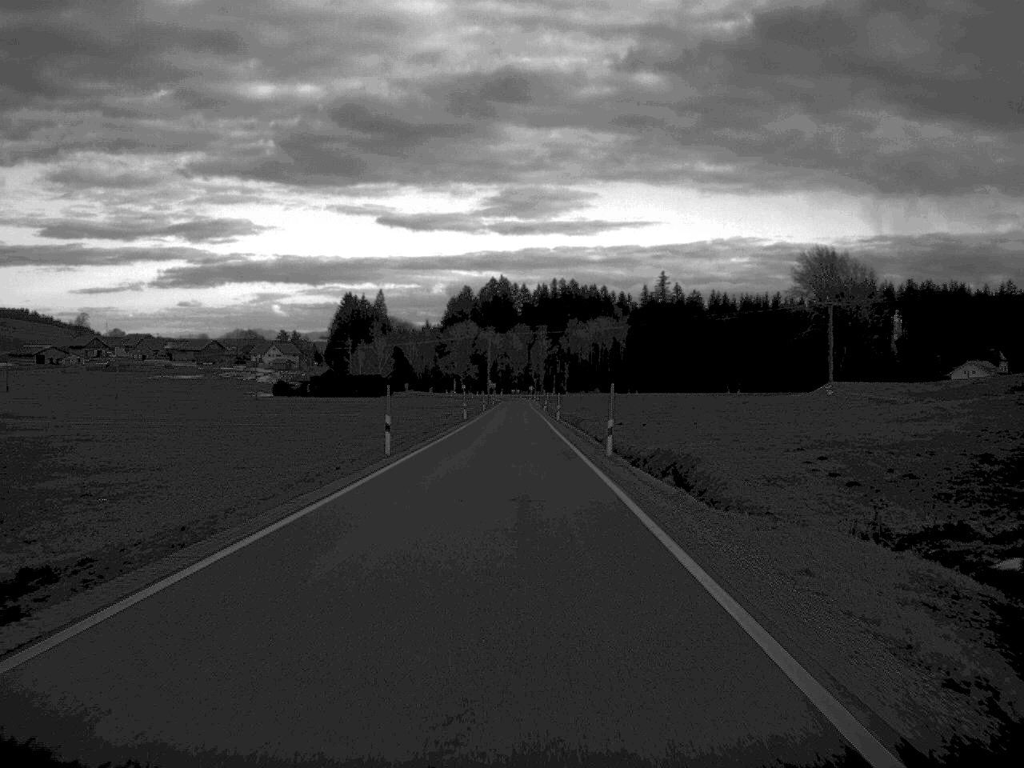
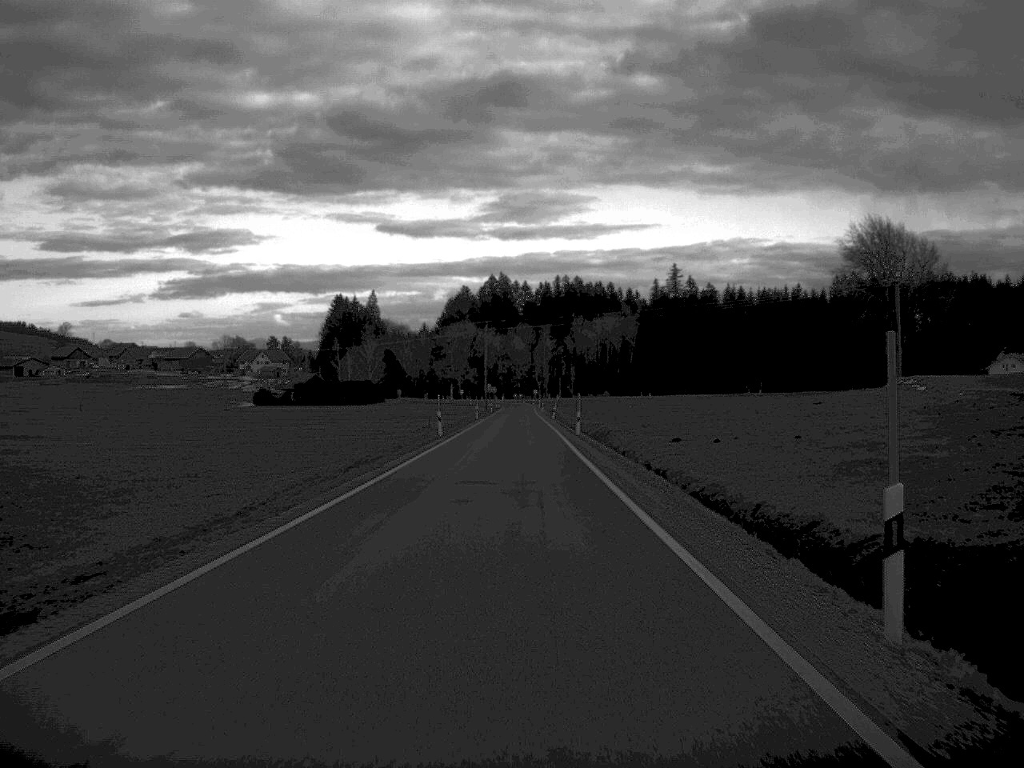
(0.0, +27.7) m; 0°
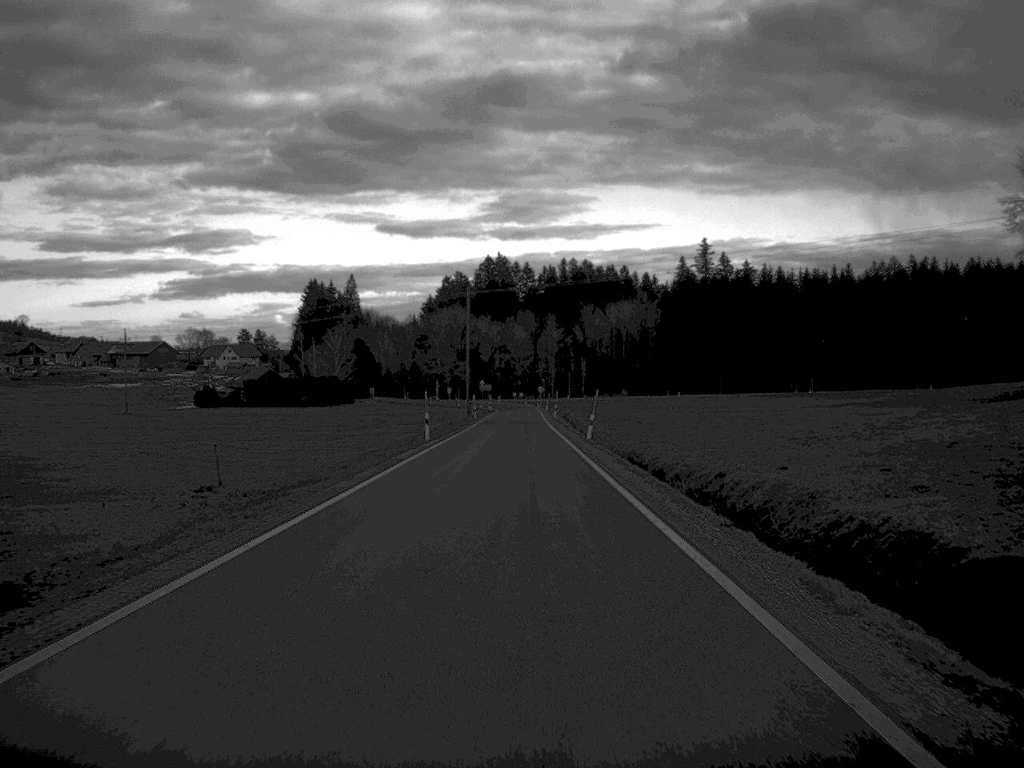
(-0.2, +56.9) m; 0°
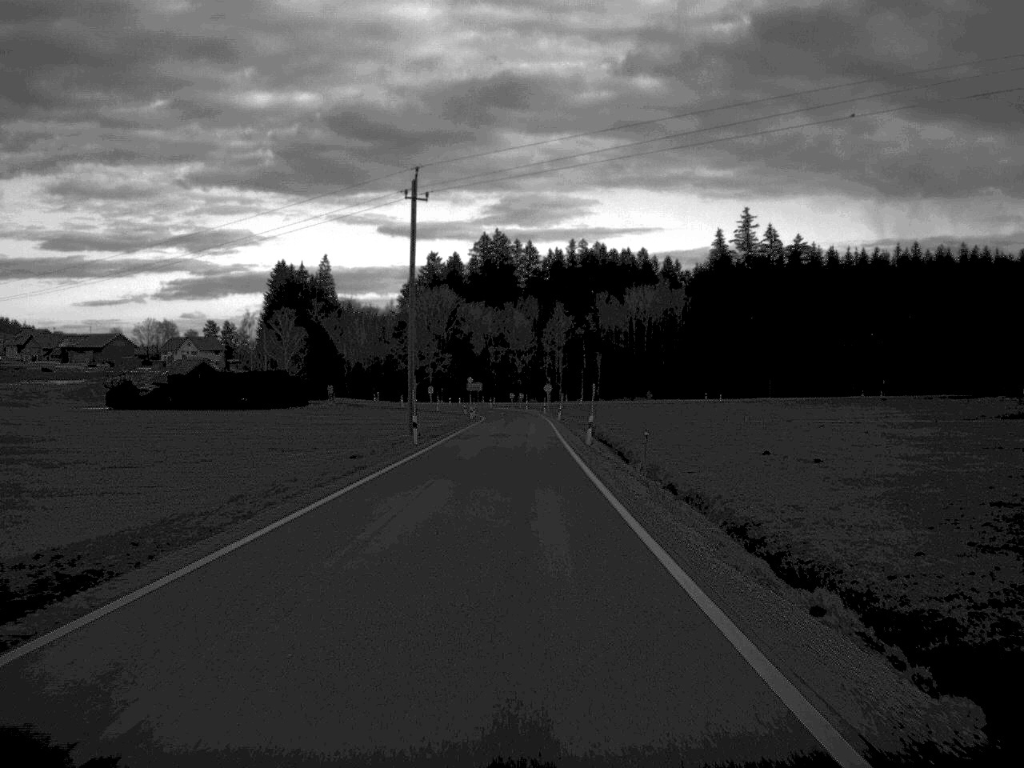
(0.0, +54.2) m; 0°
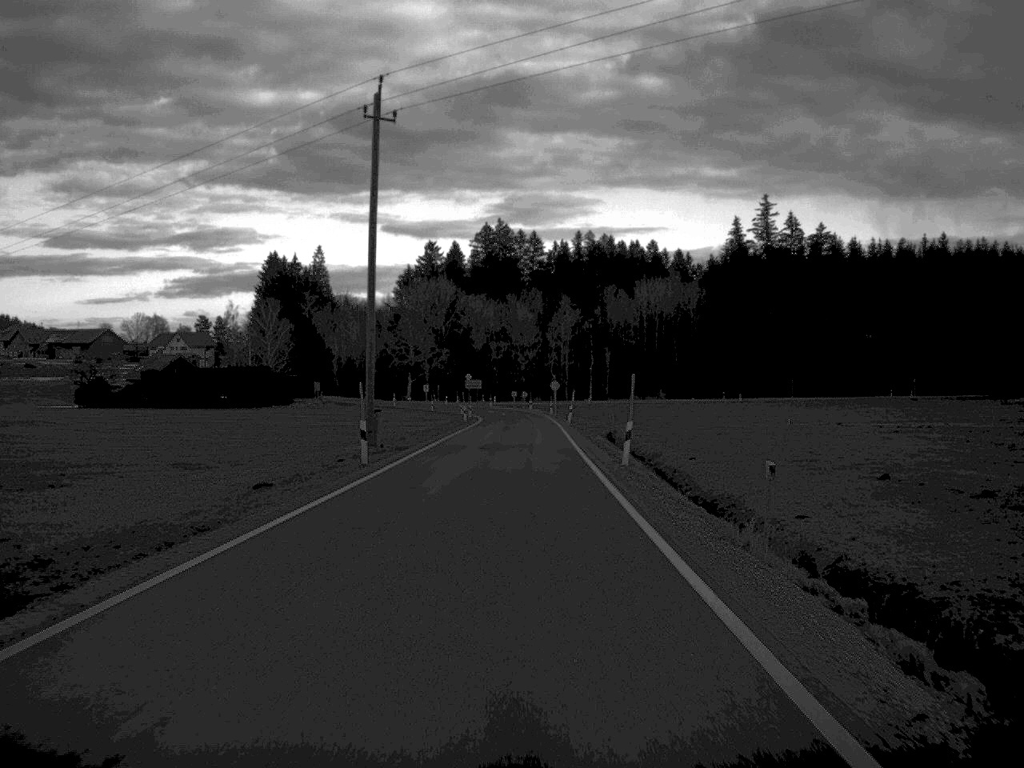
(0.0, +15.6) m; 0°
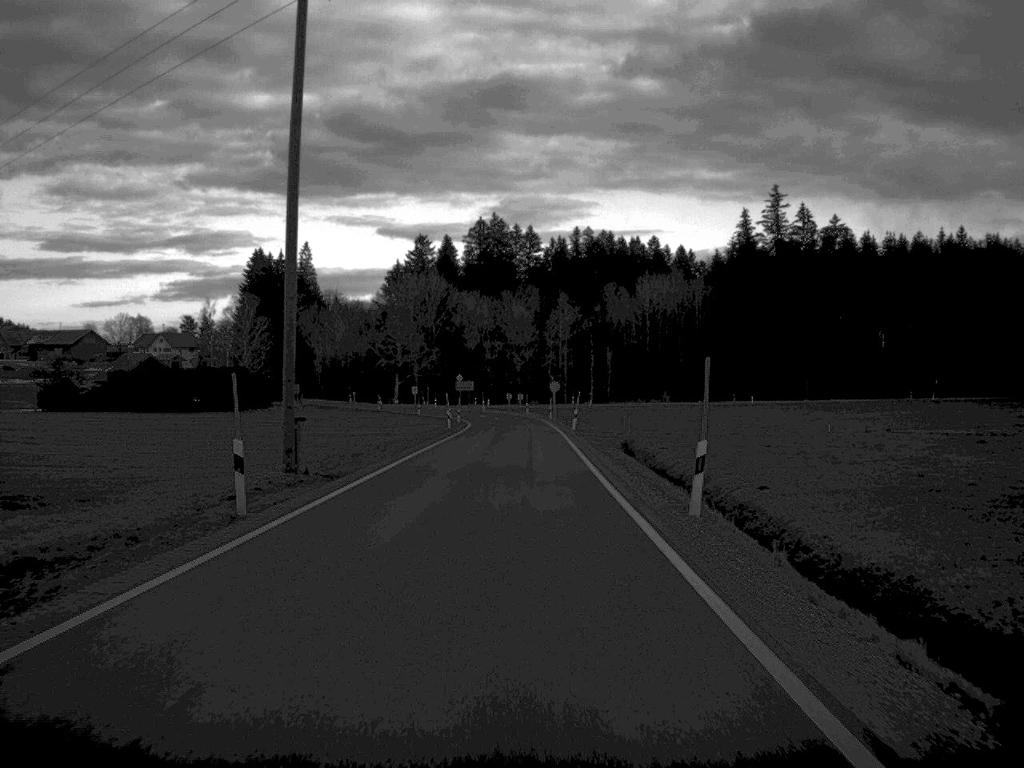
(0.0, +13.1) m; 0°
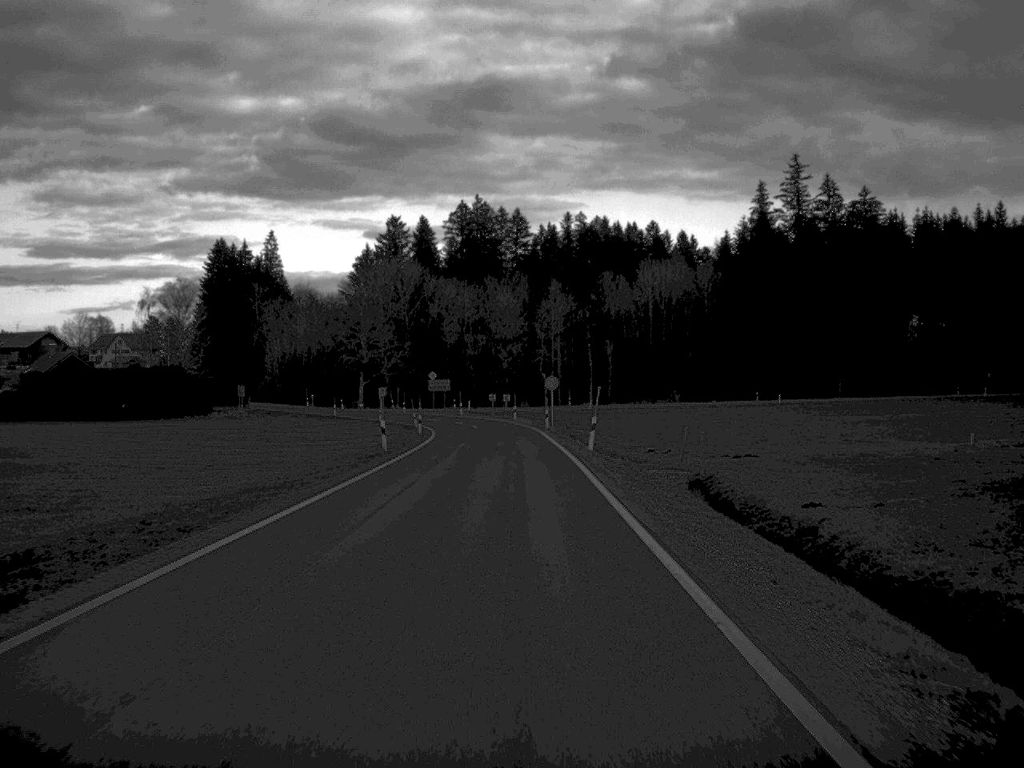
(+0.1, +26.6) m; 0°
